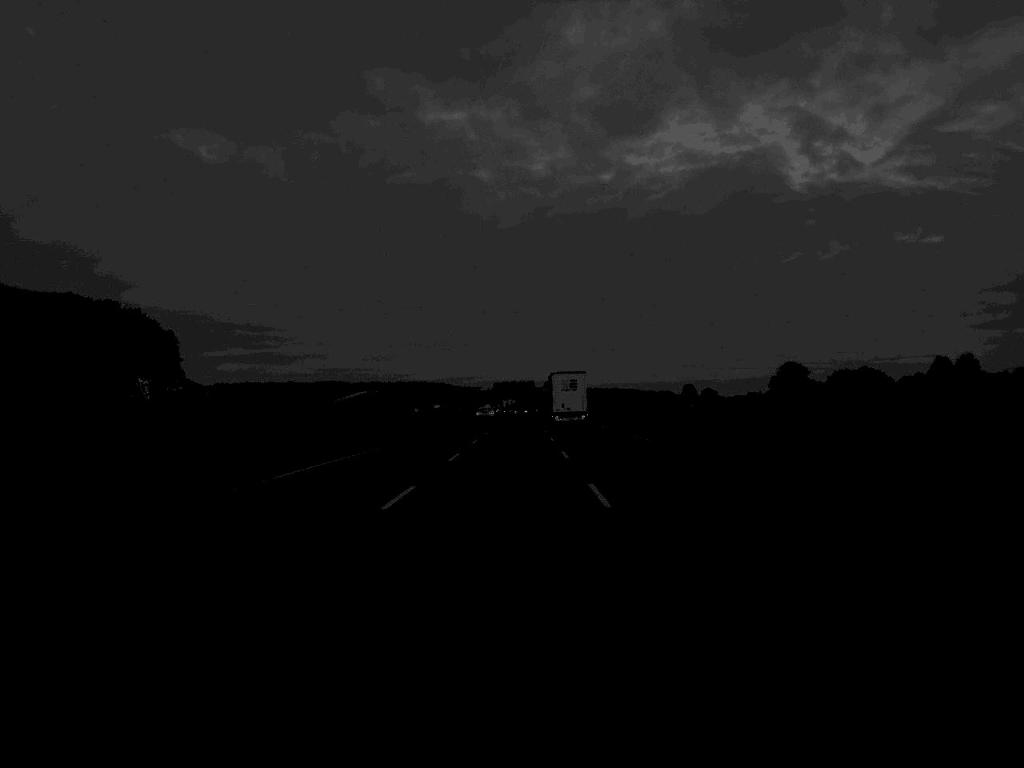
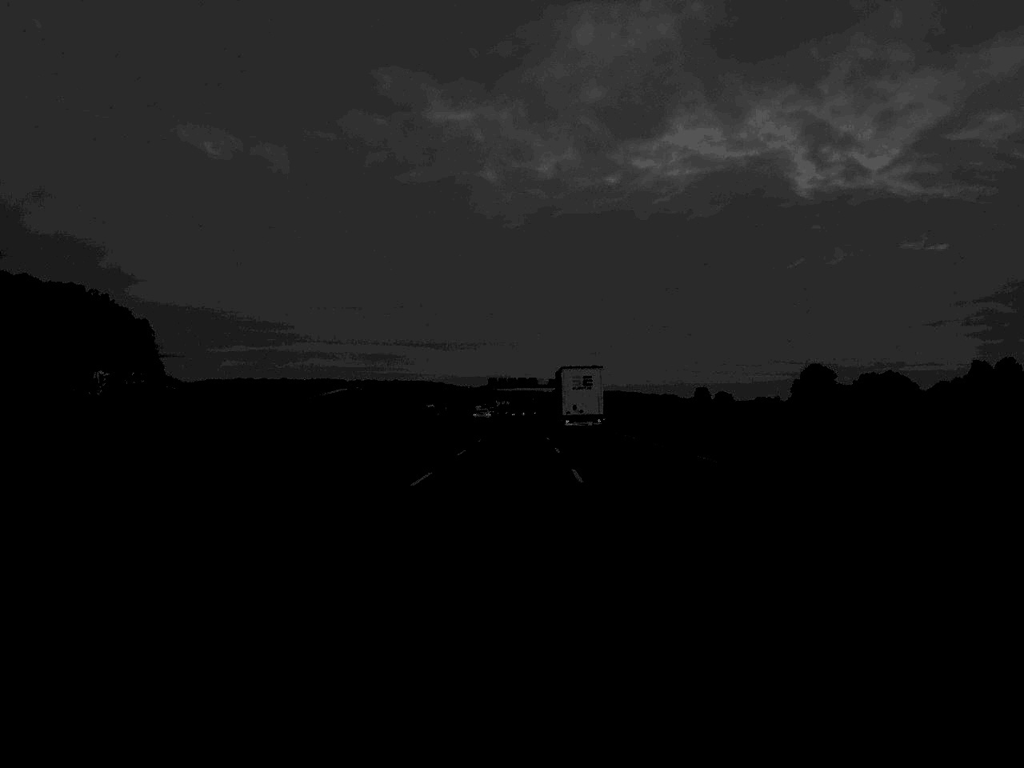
(0.0, +47.4) m; 0°
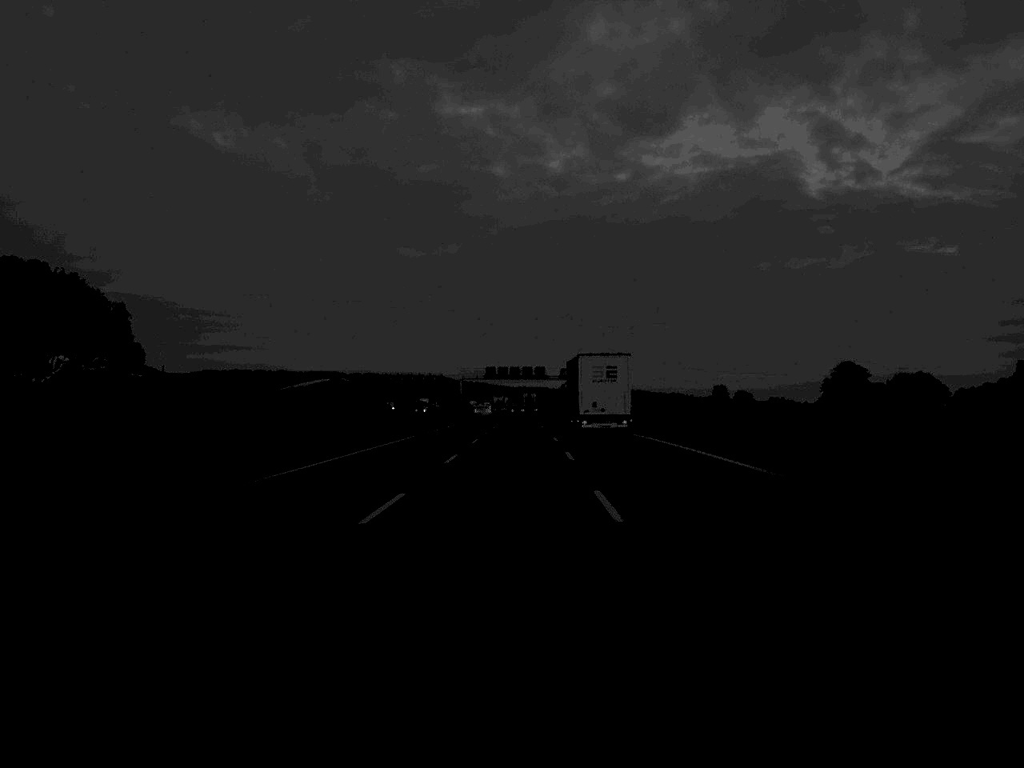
(-0.1, +44.5) m; 0°
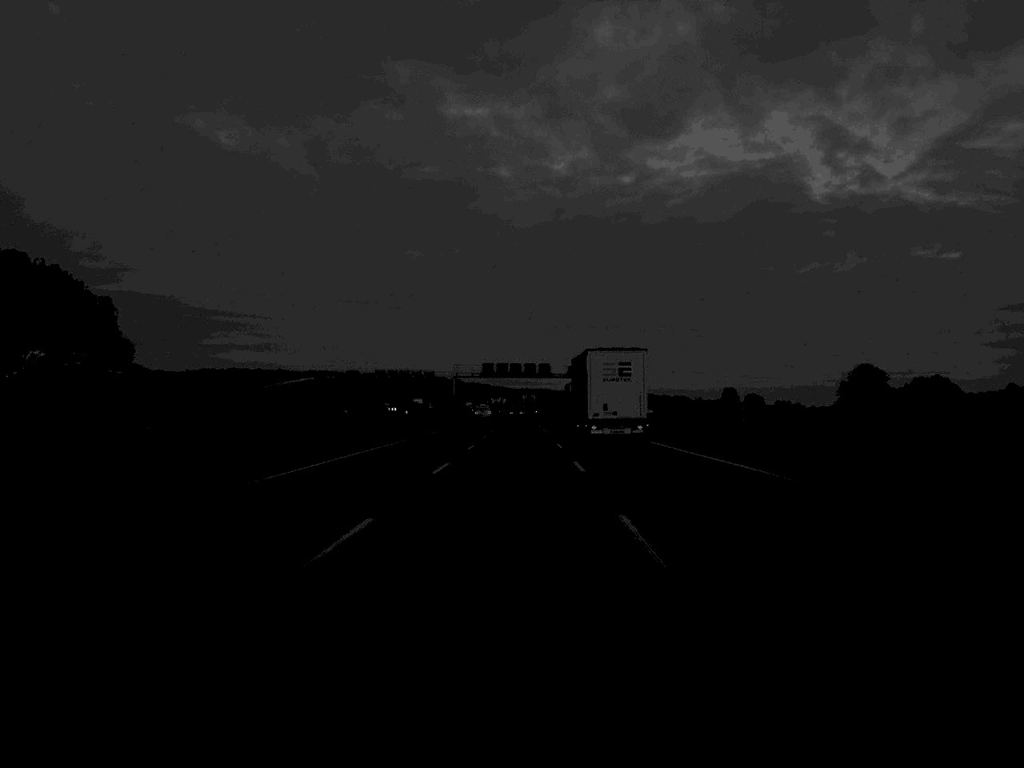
(0.0, +22.8) m; 0°
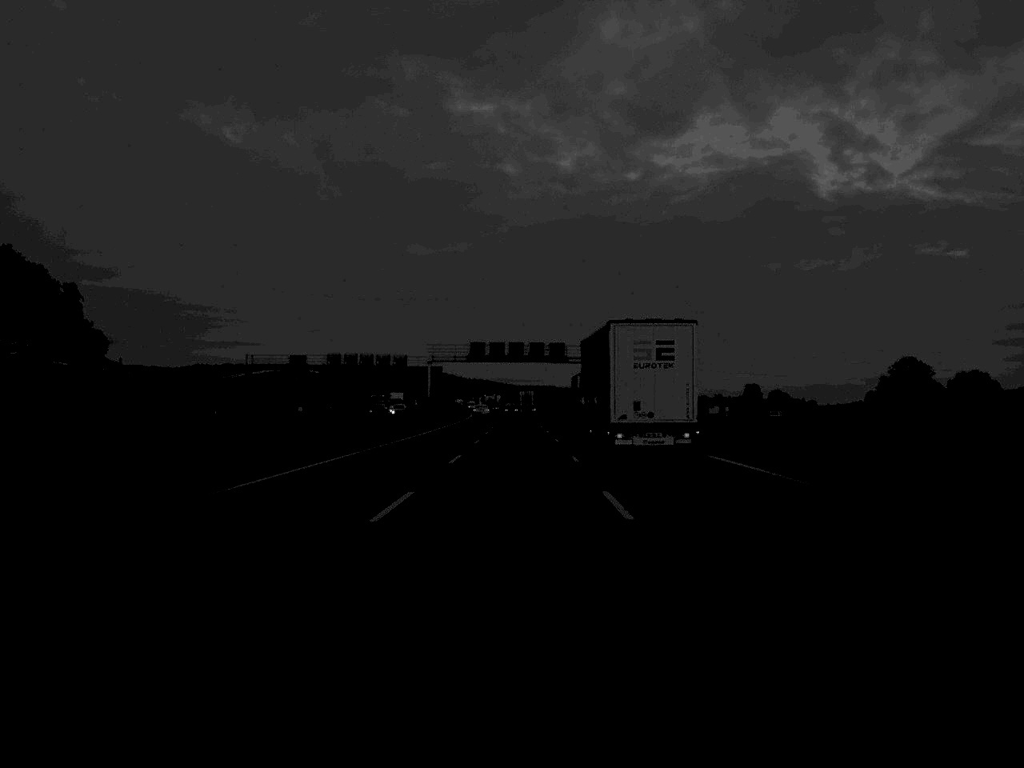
(0.0, +47.7) m; 0°
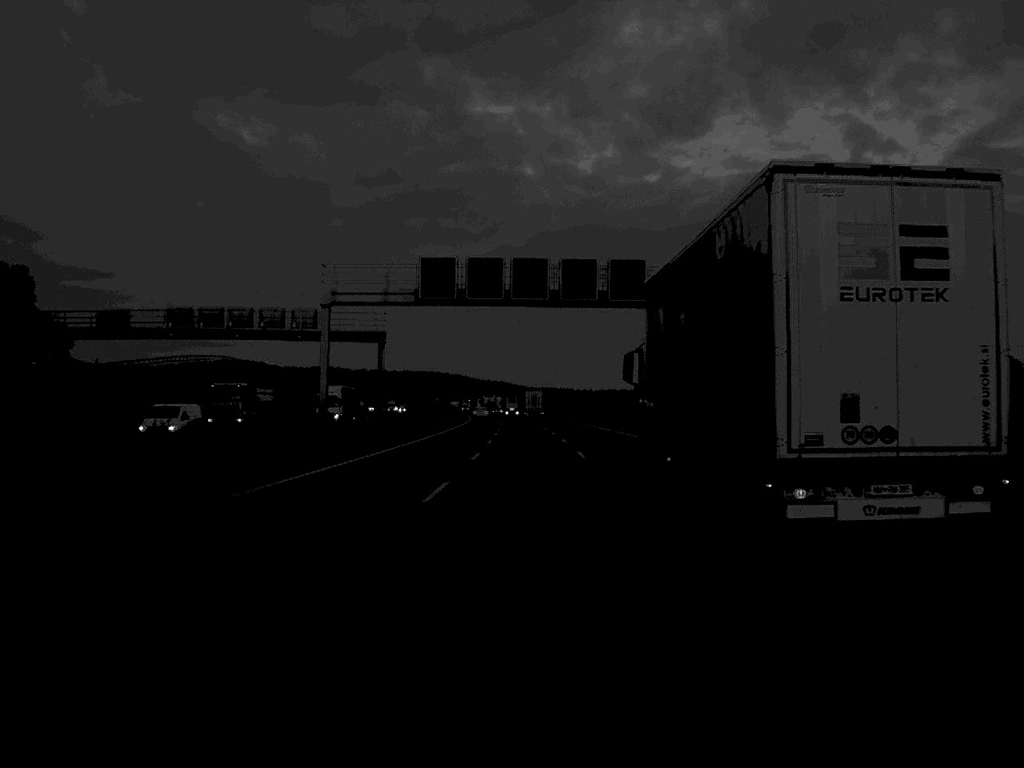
(-0.4, +66.5) m; -1°
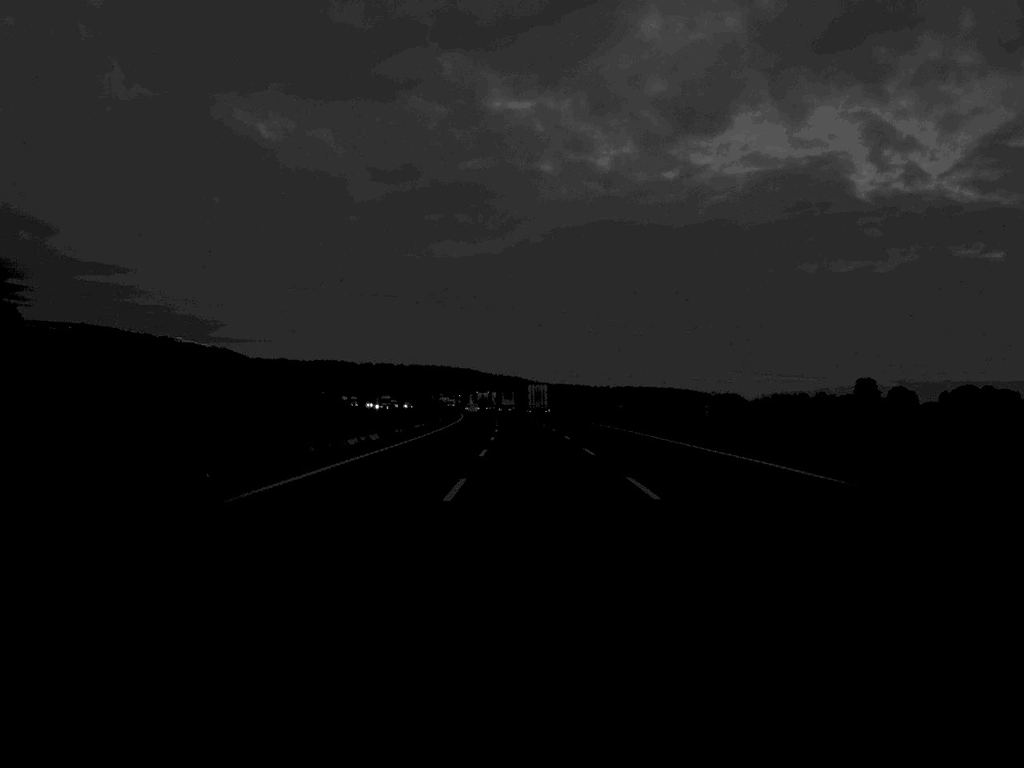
(-0.3, +70.6) m; -1°
